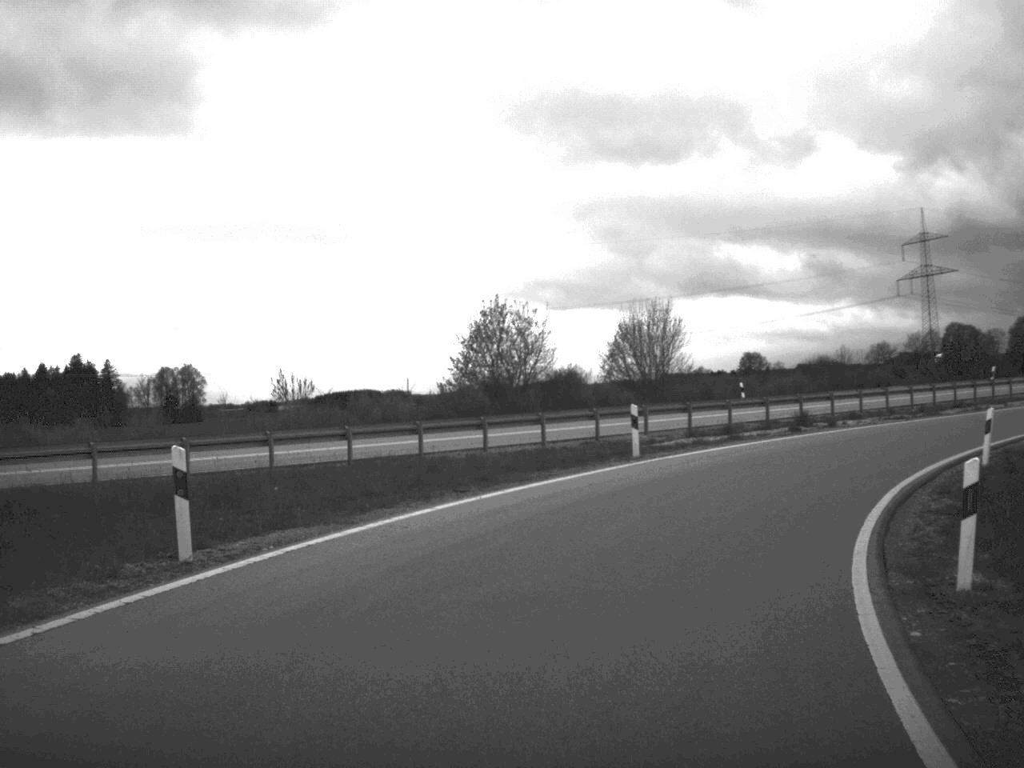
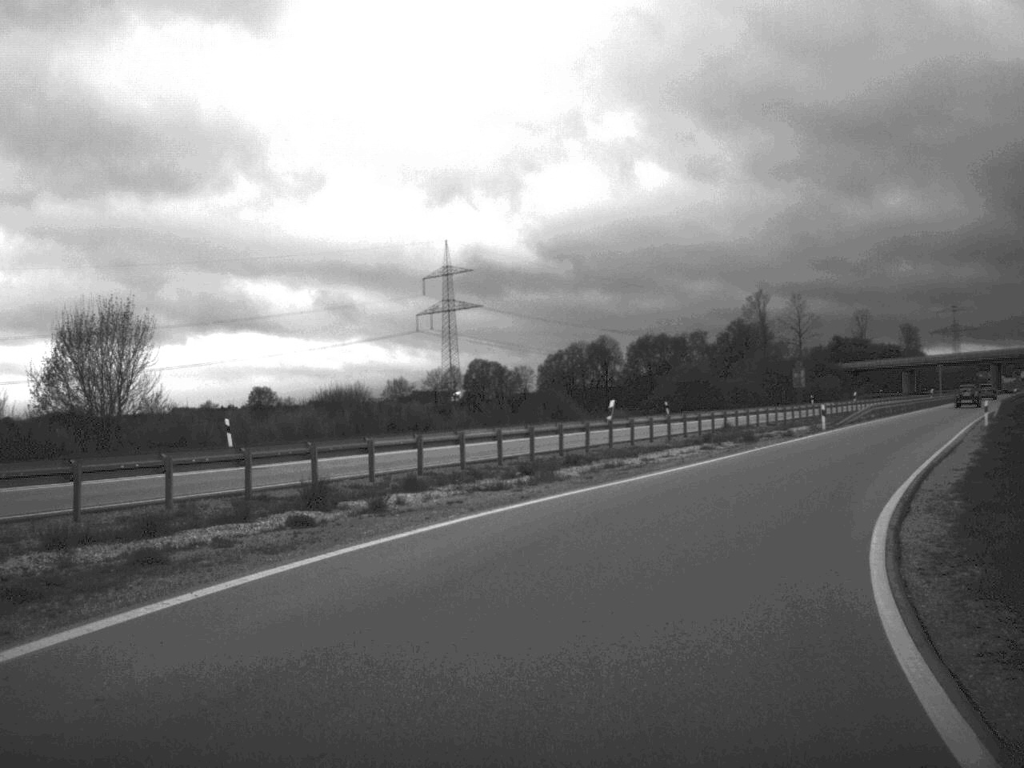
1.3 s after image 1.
(+3.5, +18.5) m; +22°
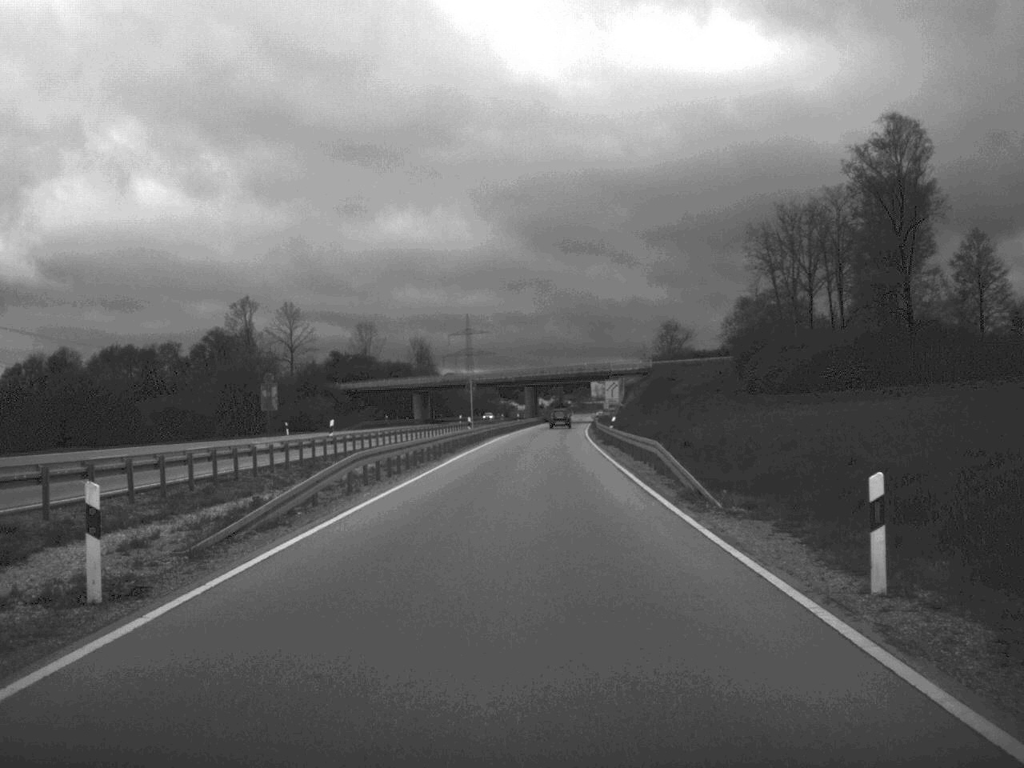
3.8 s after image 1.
(+10.6, +38.9) m; +22°
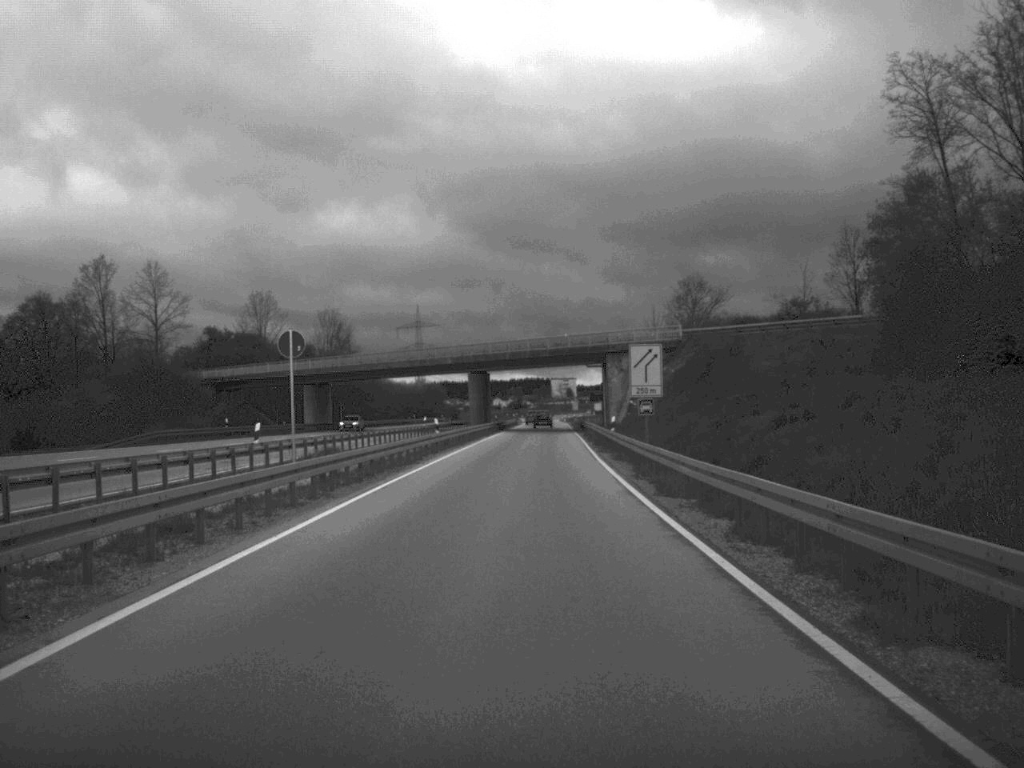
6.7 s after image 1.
(+1.0, +60.2) m; +2°
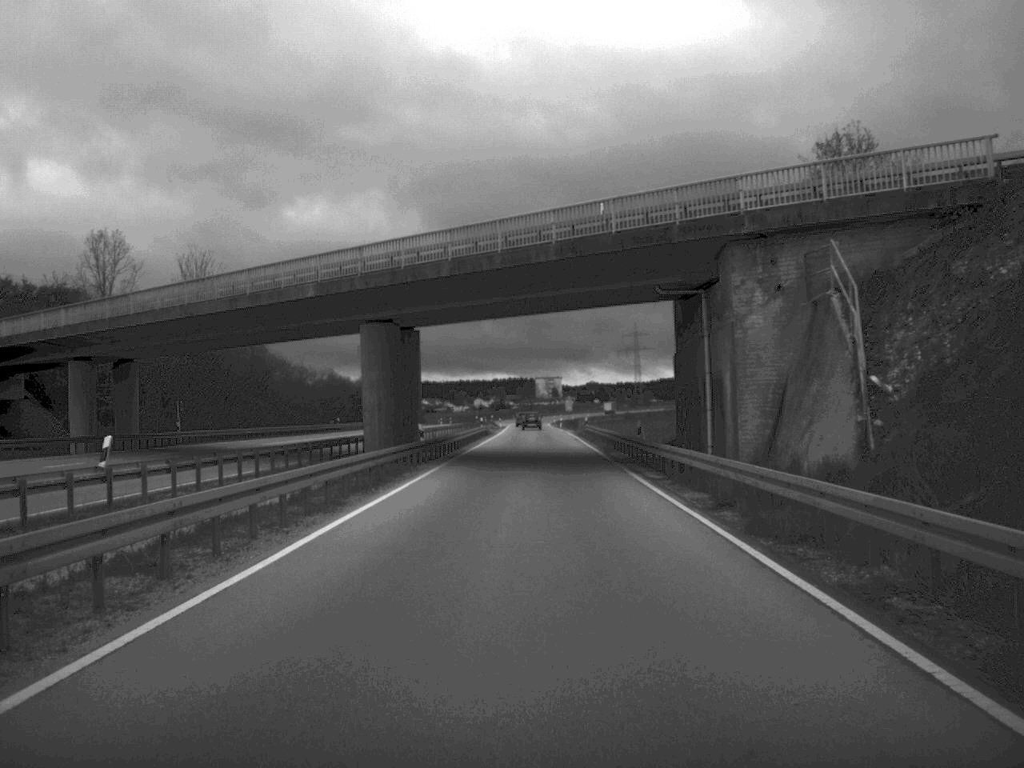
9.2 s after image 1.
(+0.3, +60.3) m; +1°
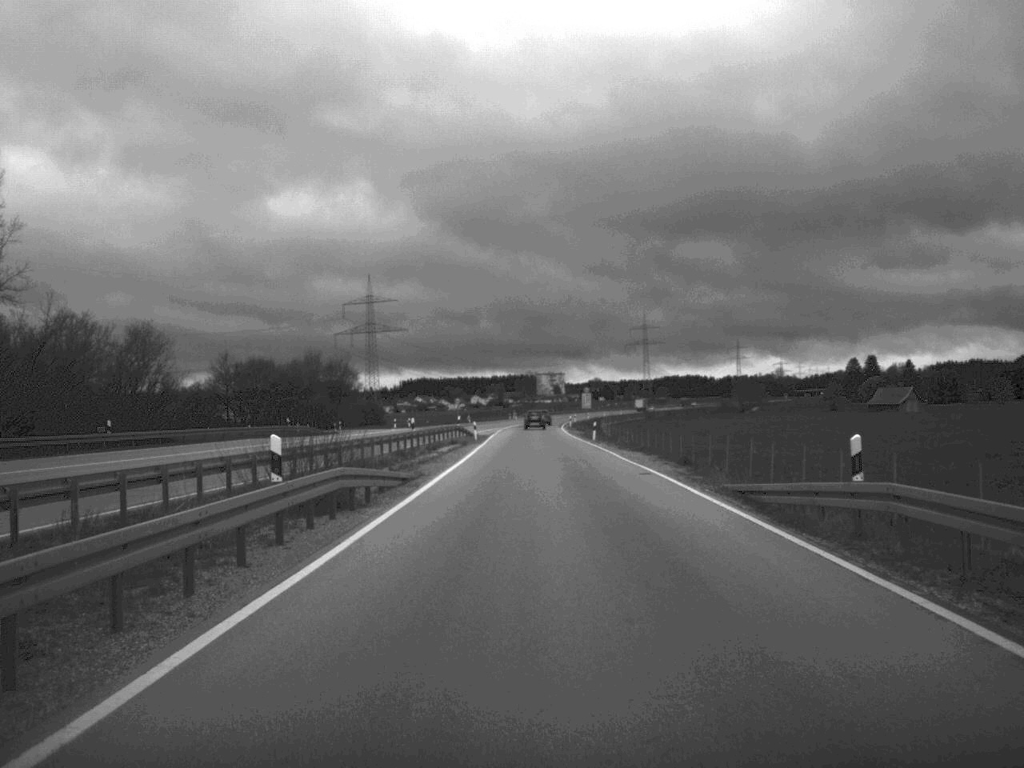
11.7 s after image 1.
(-0.1, +68.3) m; 0°
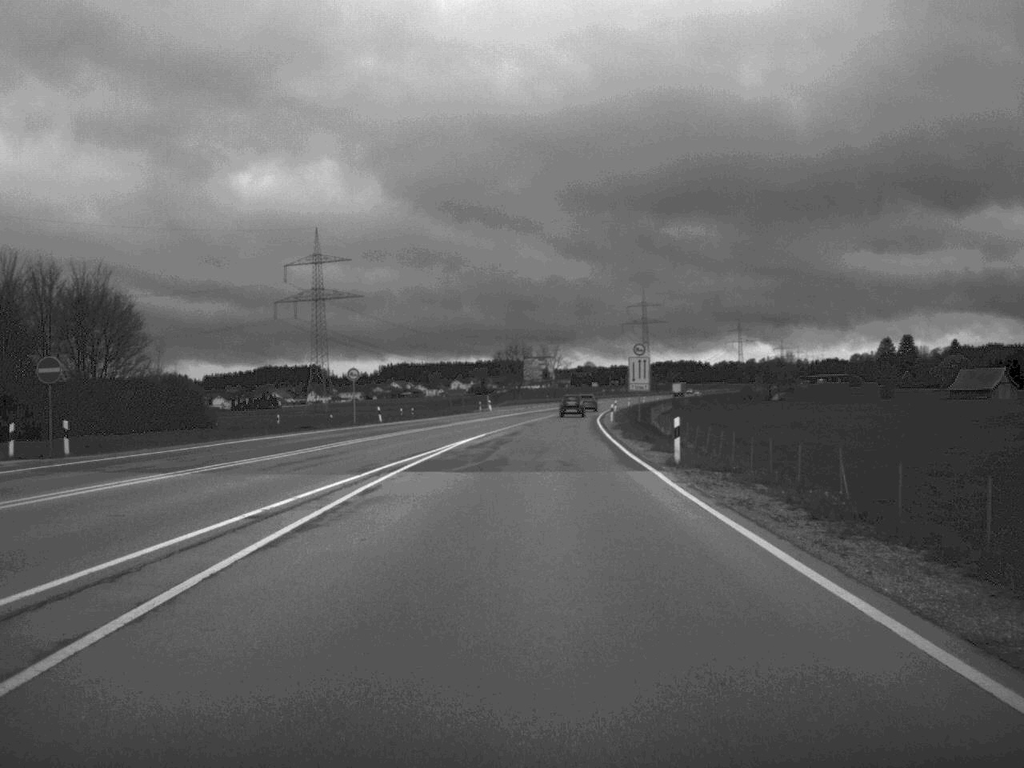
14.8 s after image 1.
(+0.3, +92.1) m; 0°
